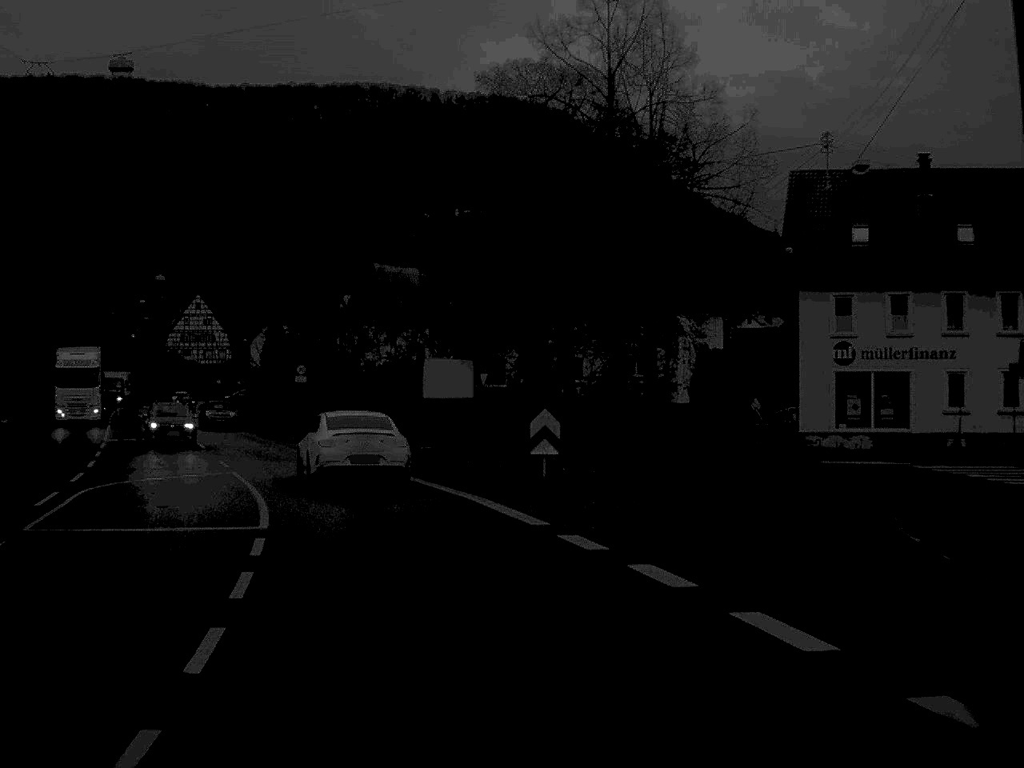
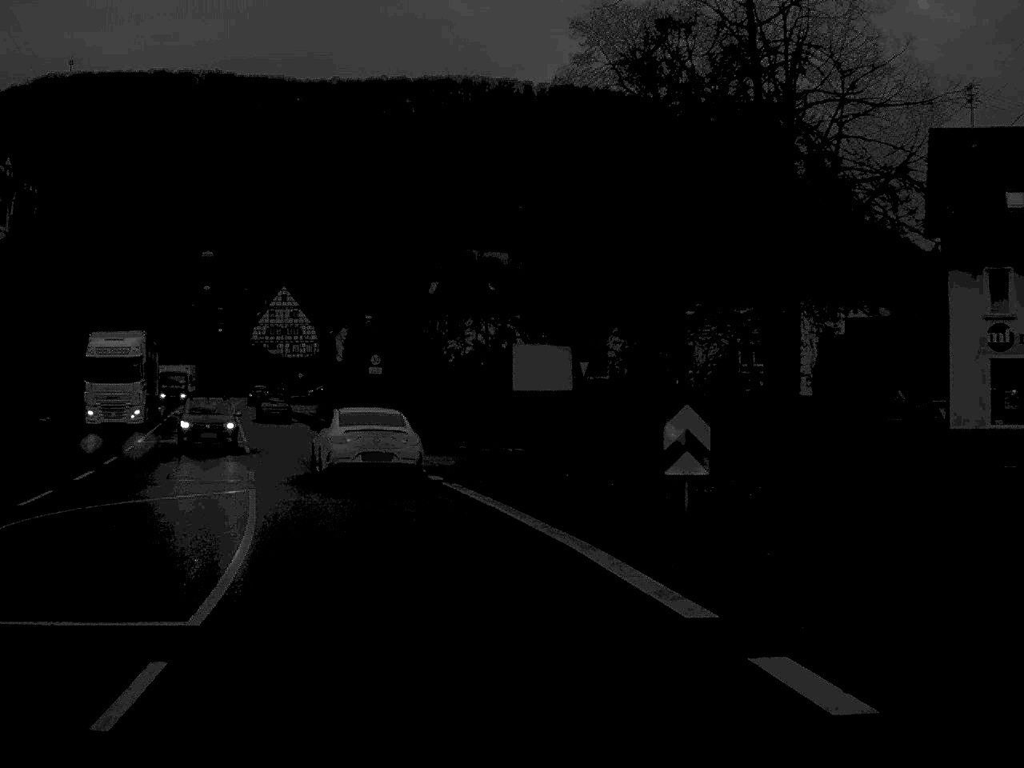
(-0.3, +7.6) m; -4°
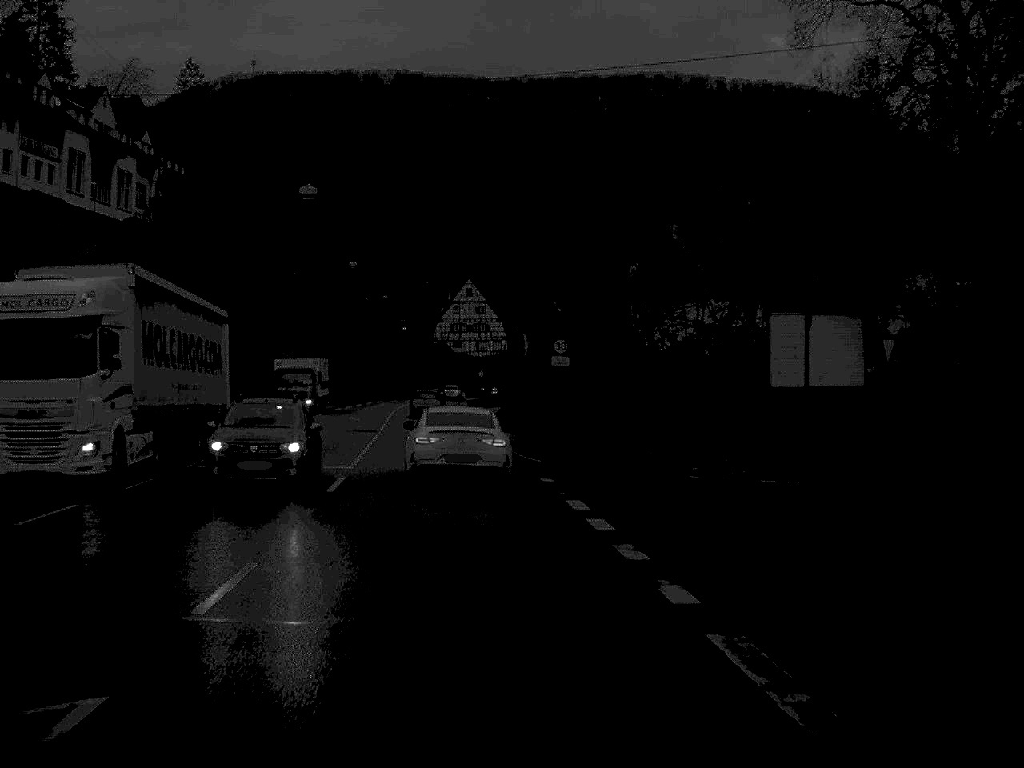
(-1.3, +15.7) m; -9°
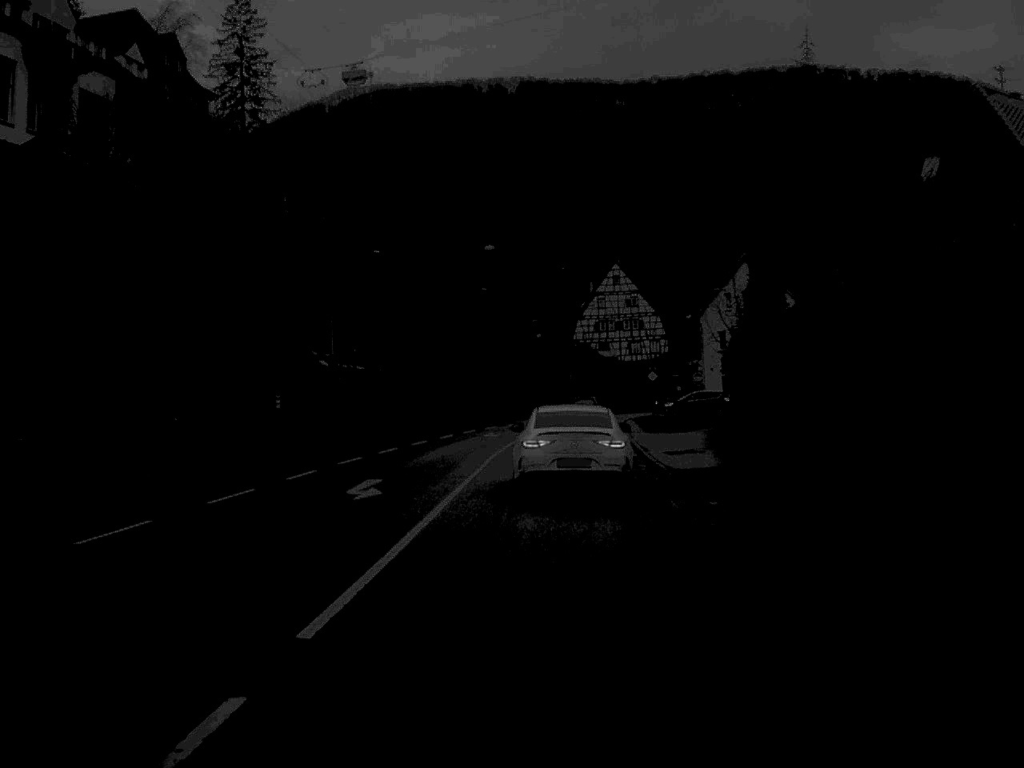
(-3.0, +40.3) m; -6°
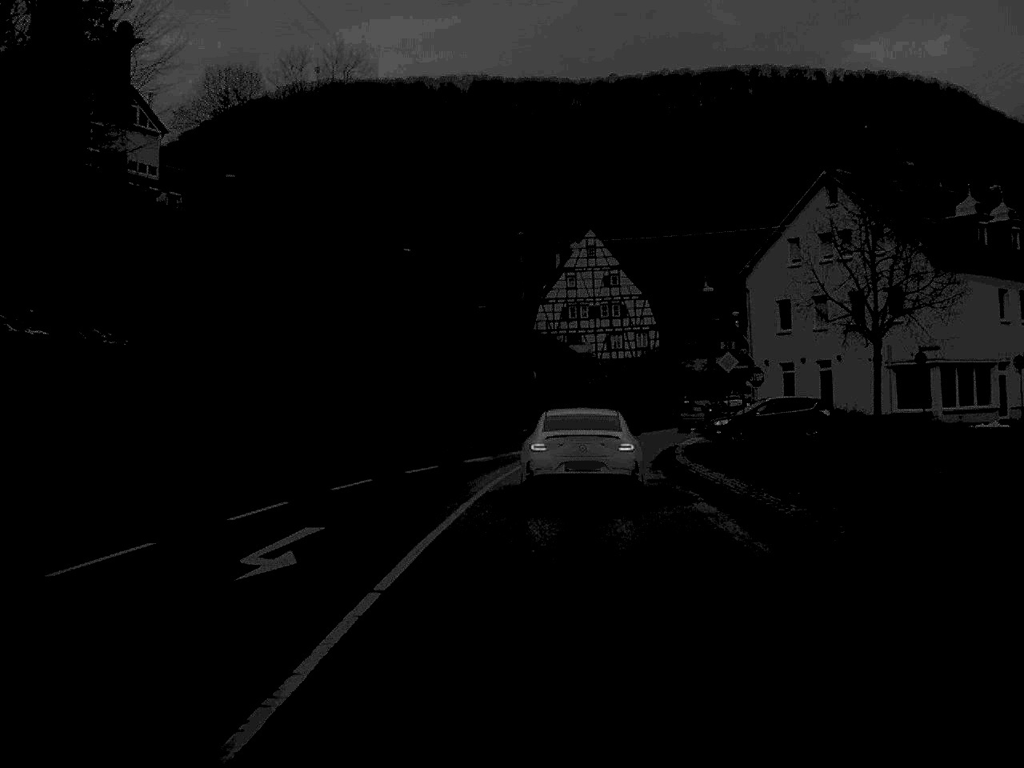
(+0.6, +37.7) m; +2°
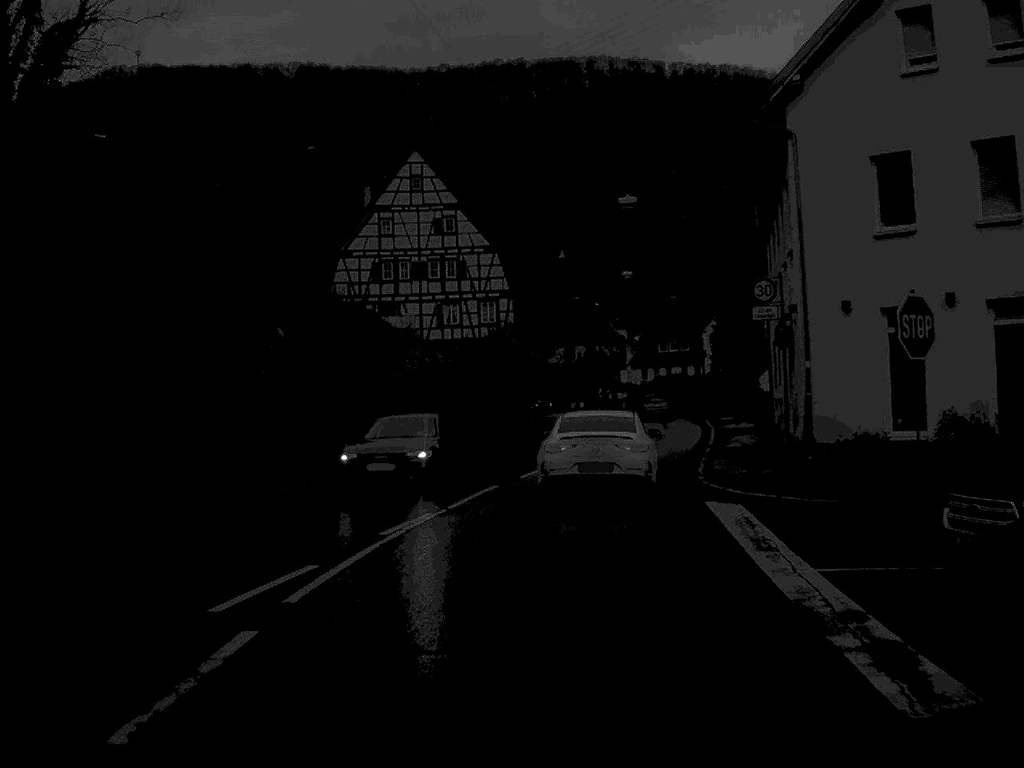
(+1.8, +36.0) m; +8°
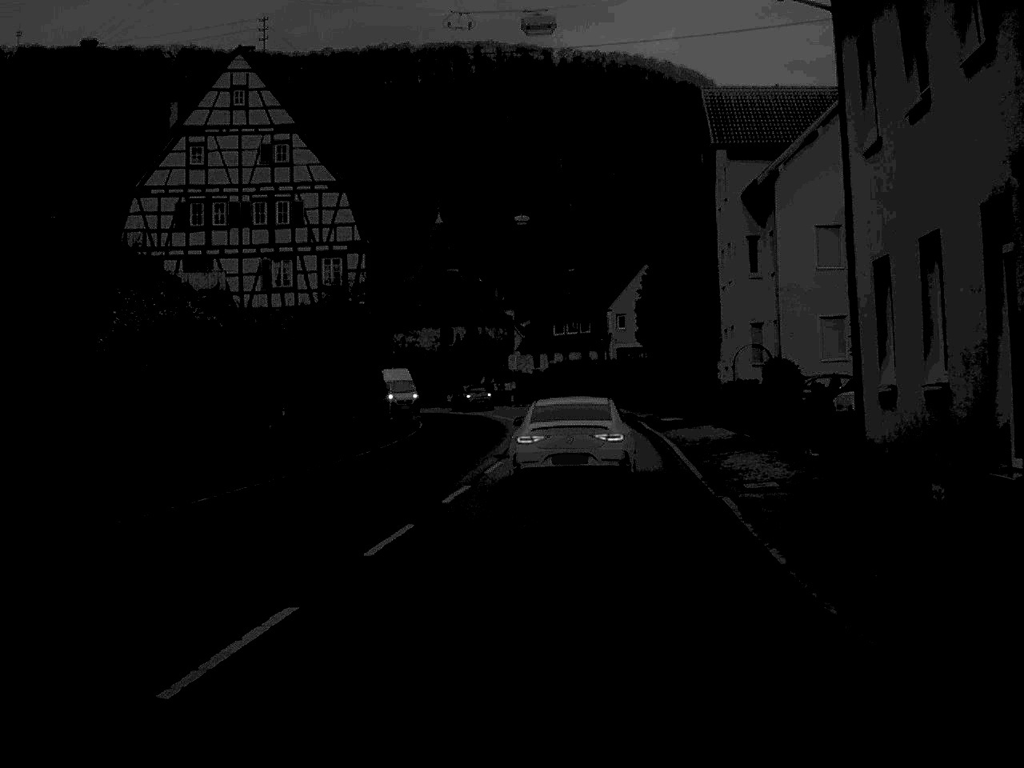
(+1.0, +20.6) m; +5°
